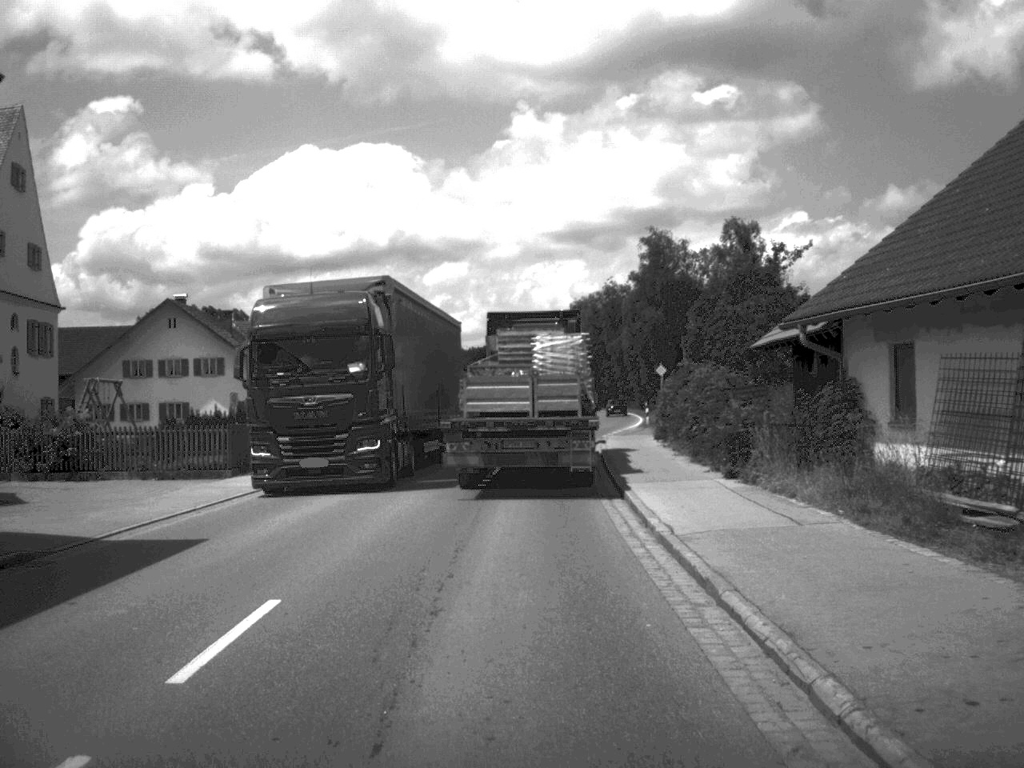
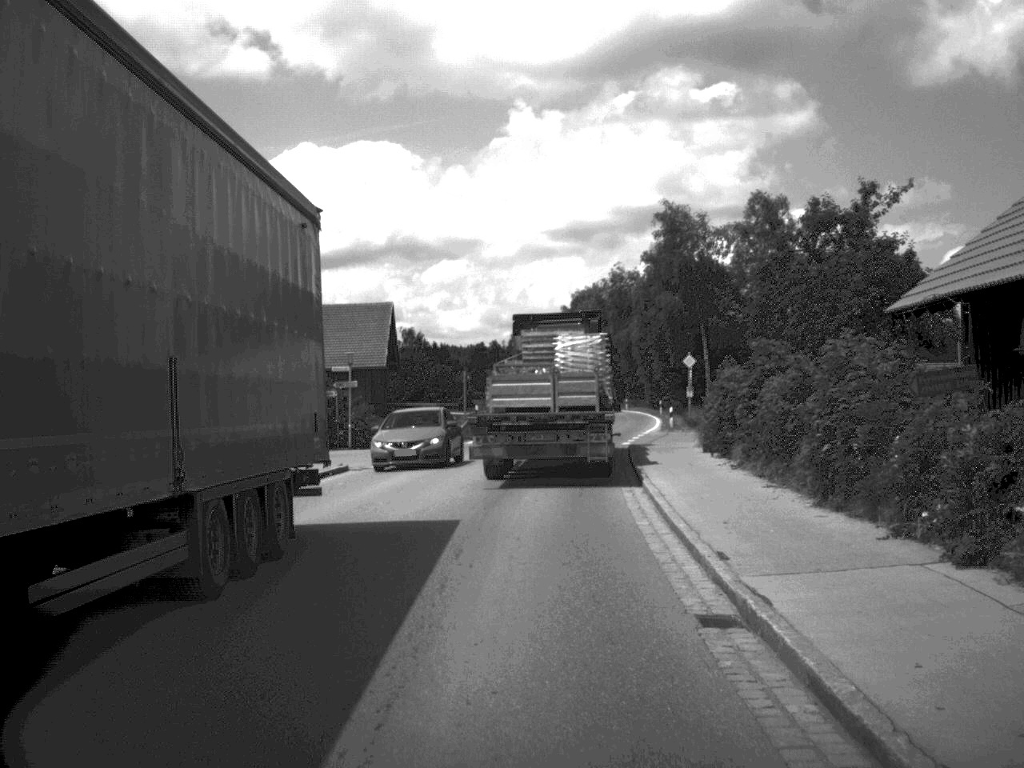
(0.0, +11.8) m; 0°
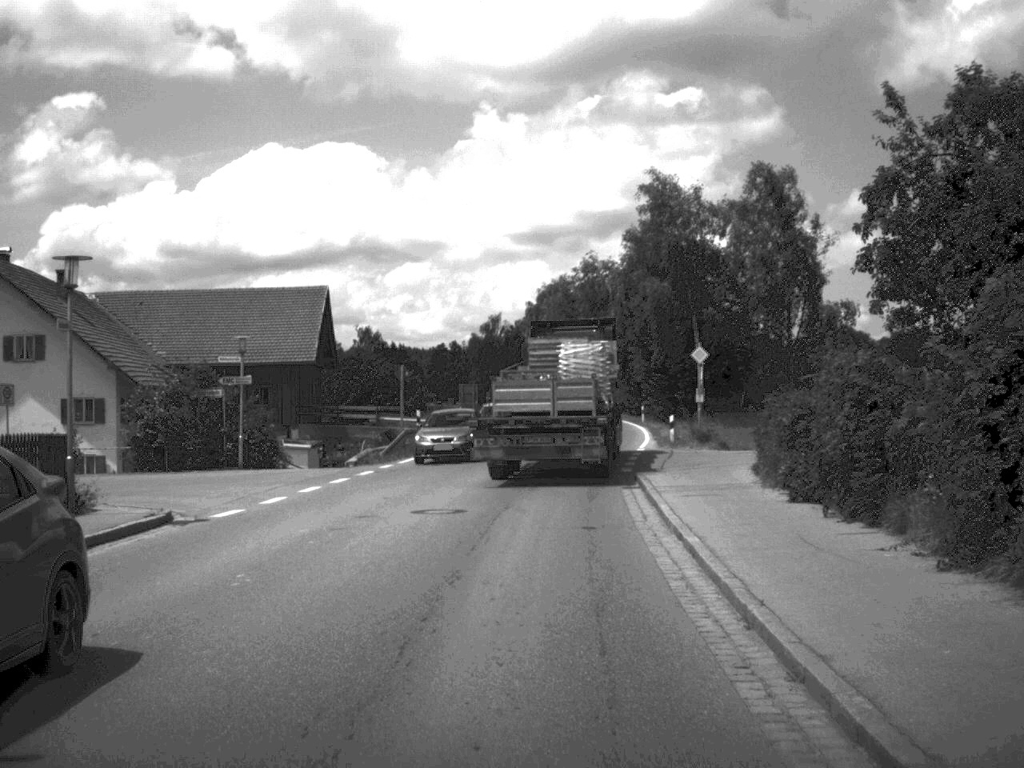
(+0.1, +13.3) m; +2°
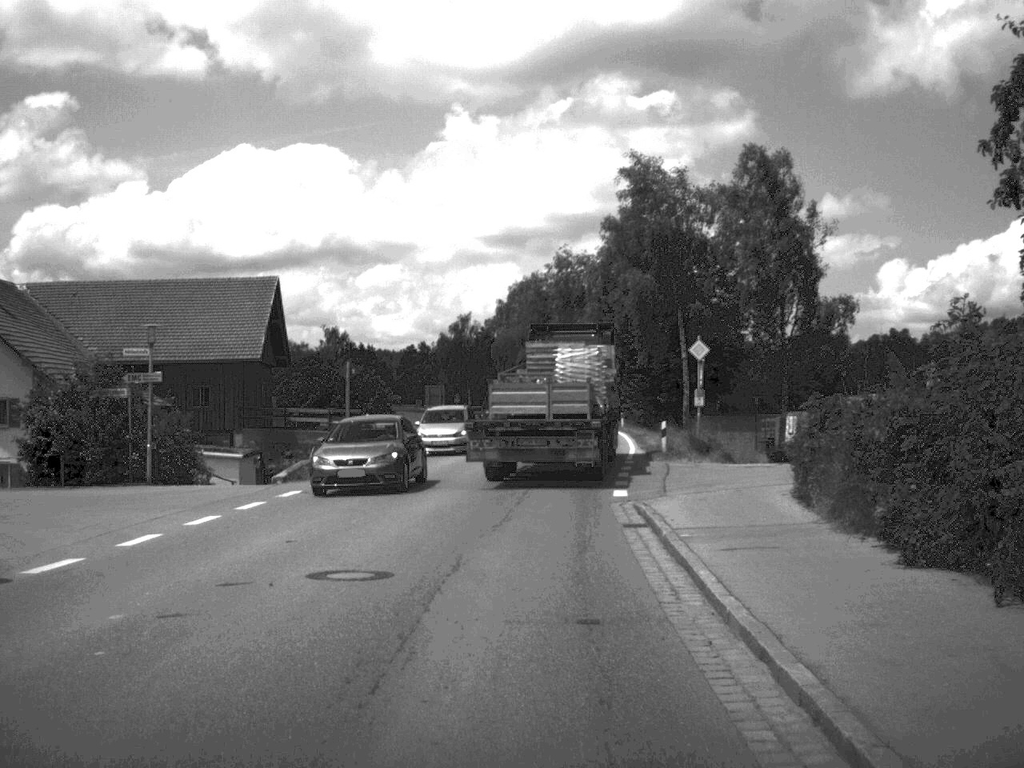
(+0.1, +6.3) m; +1°
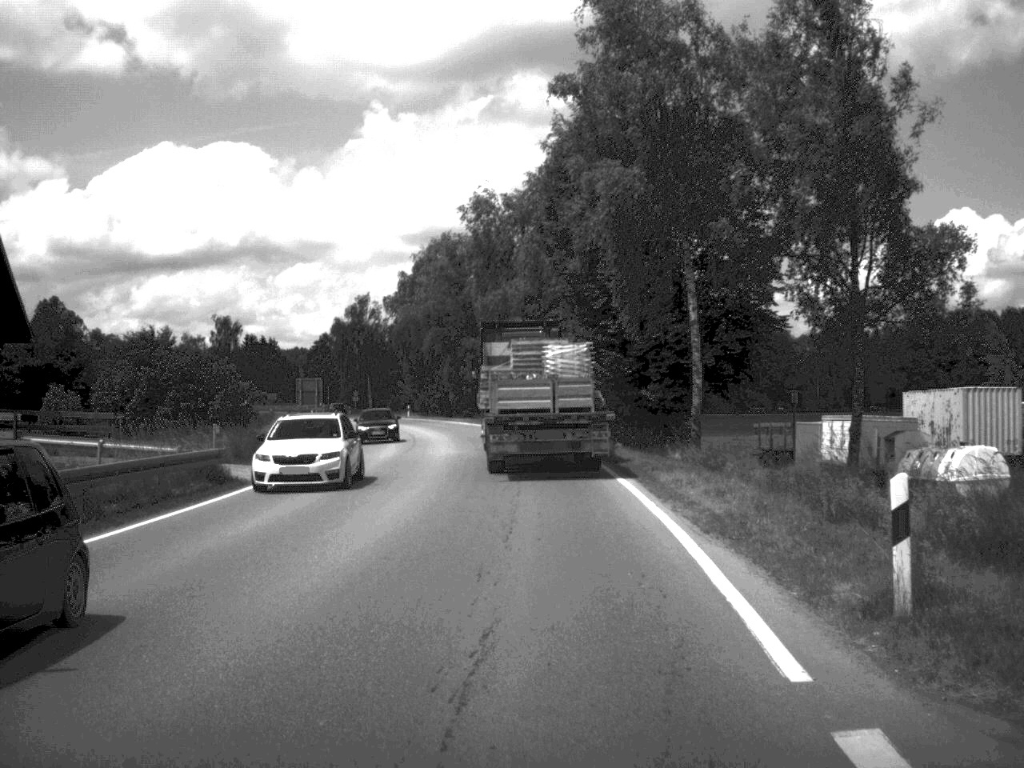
(+0.8, +28.7) m; +3°
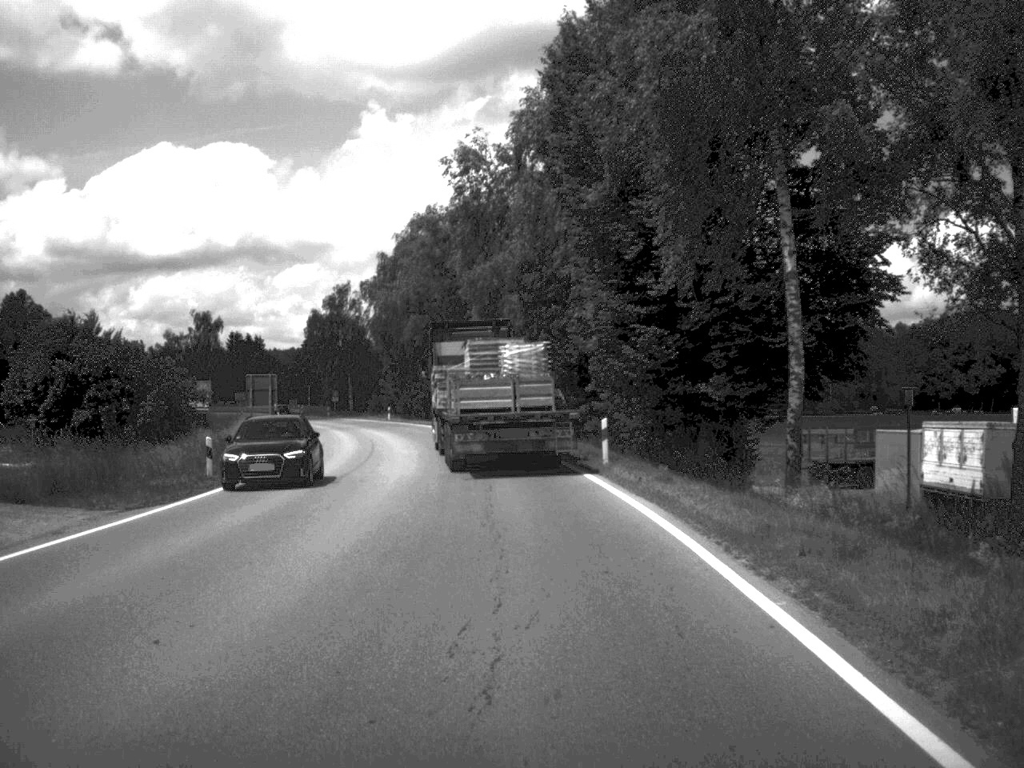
(0.0, +14.3) m; 0°
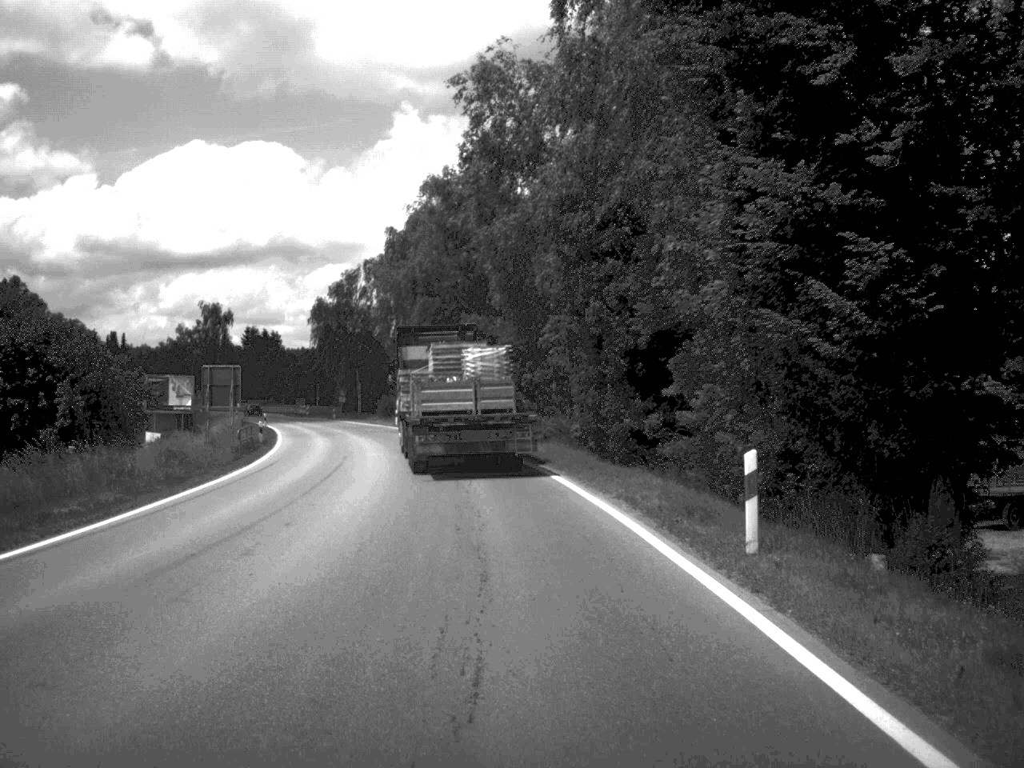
(-0.2, +15.3) m; -1°
